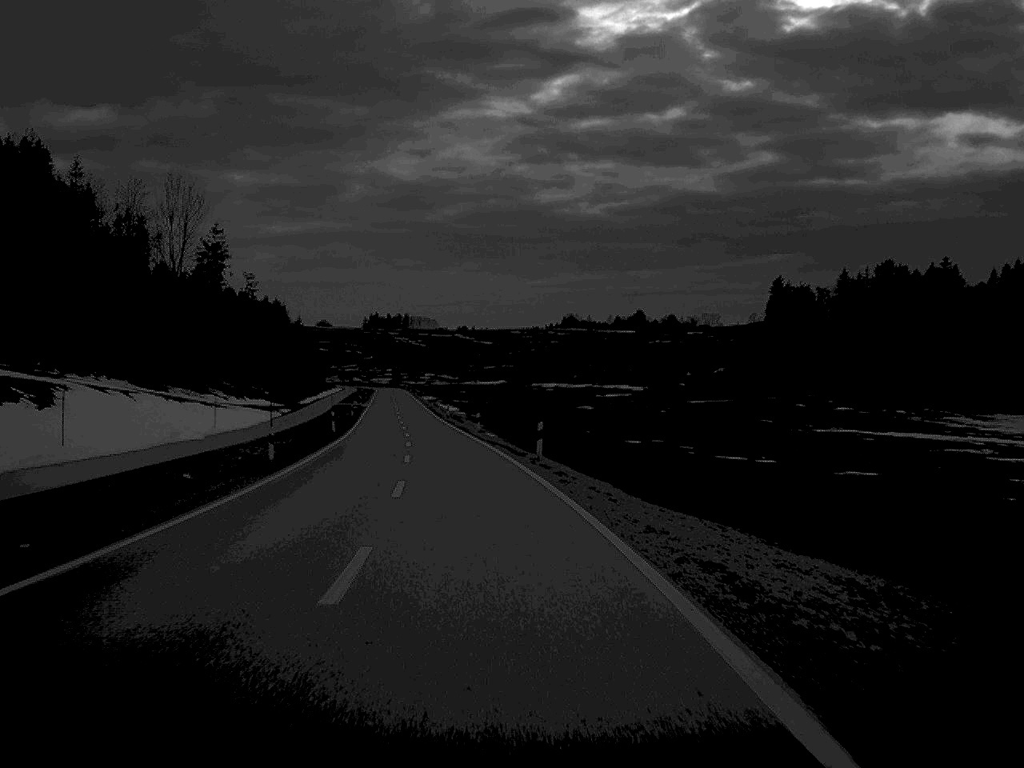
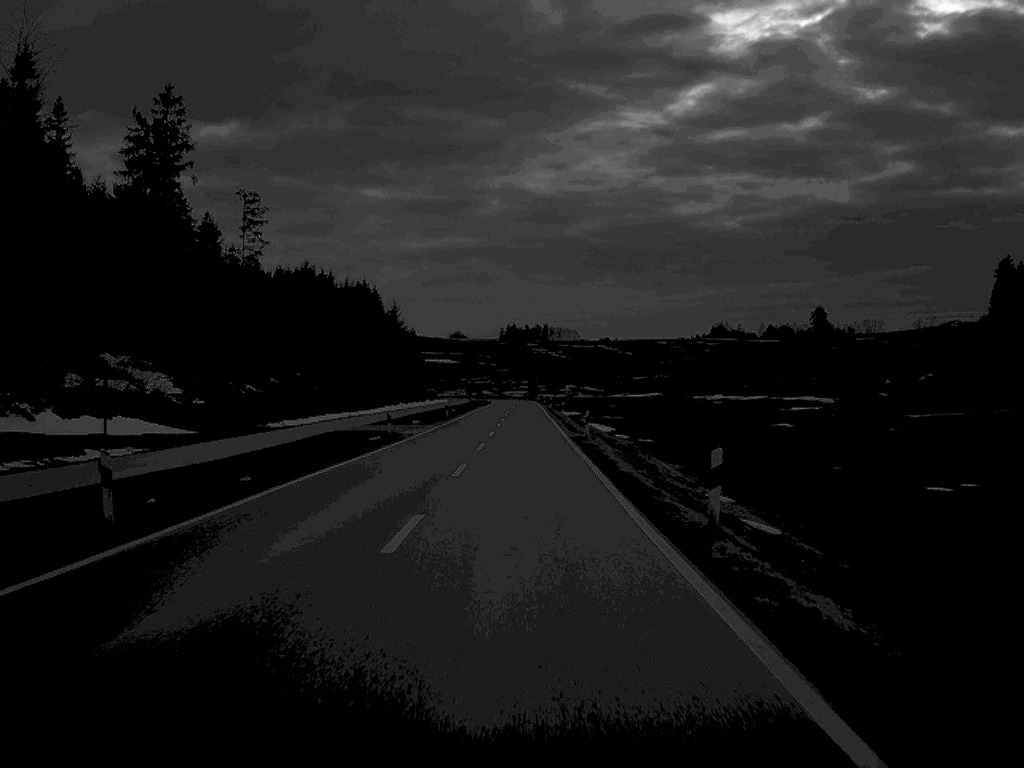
(-6.1, +80.6) m; -6°
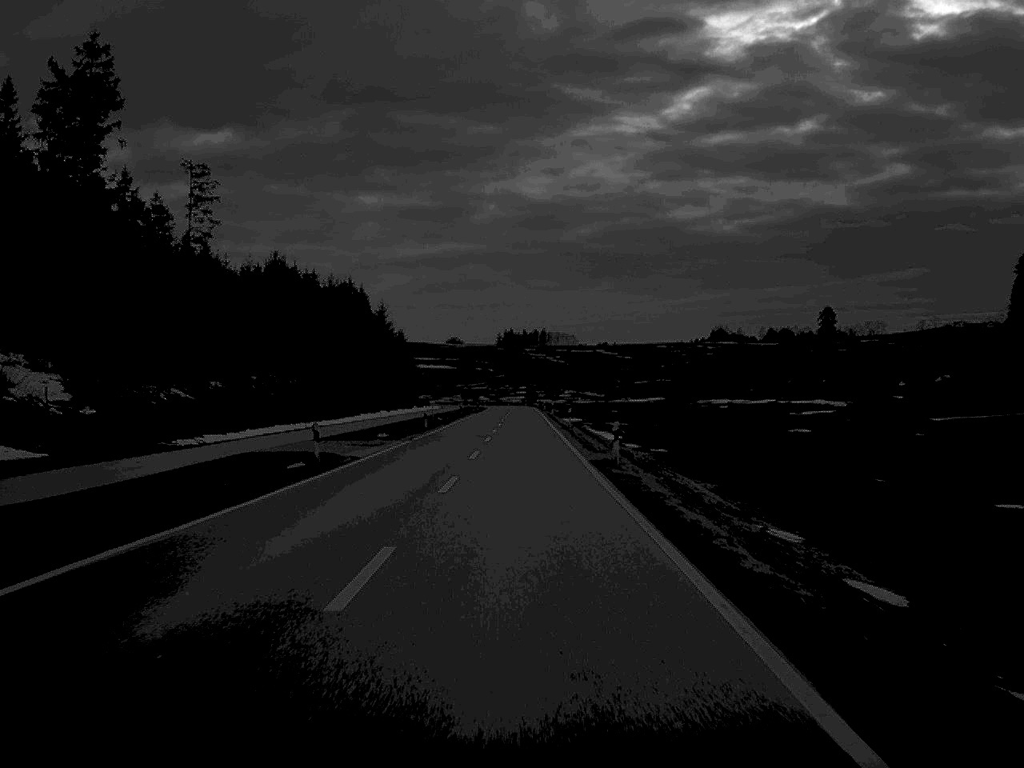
(0.0, +15.6) m; 0°
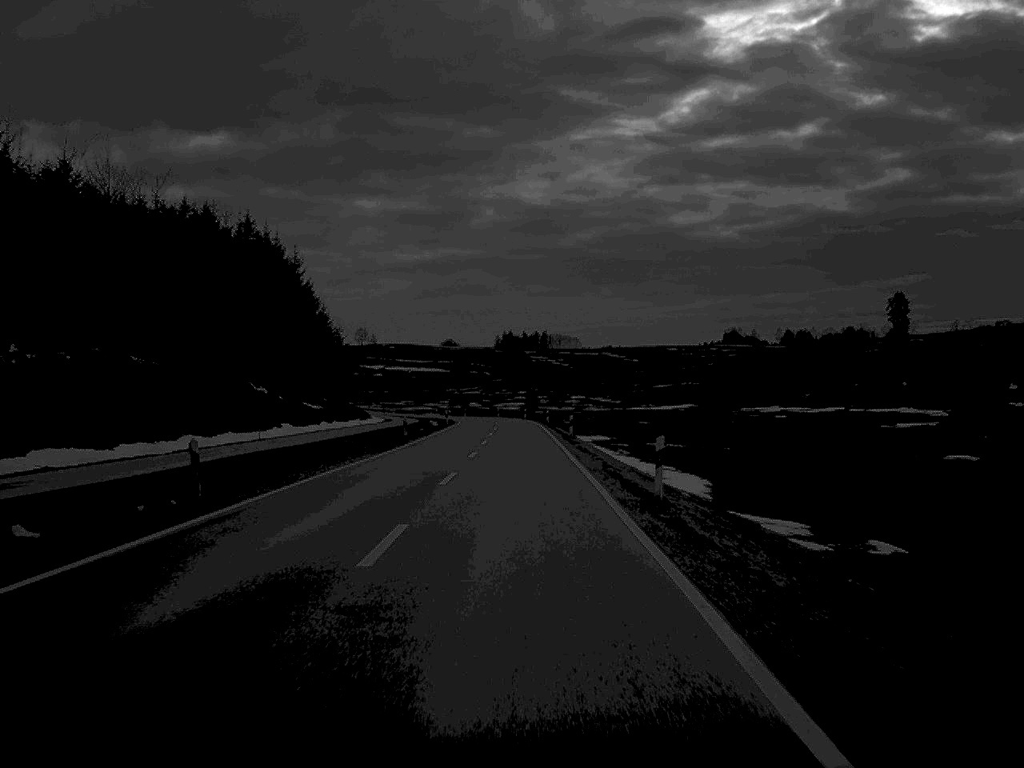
(+0.2, +80.5) m; 0°
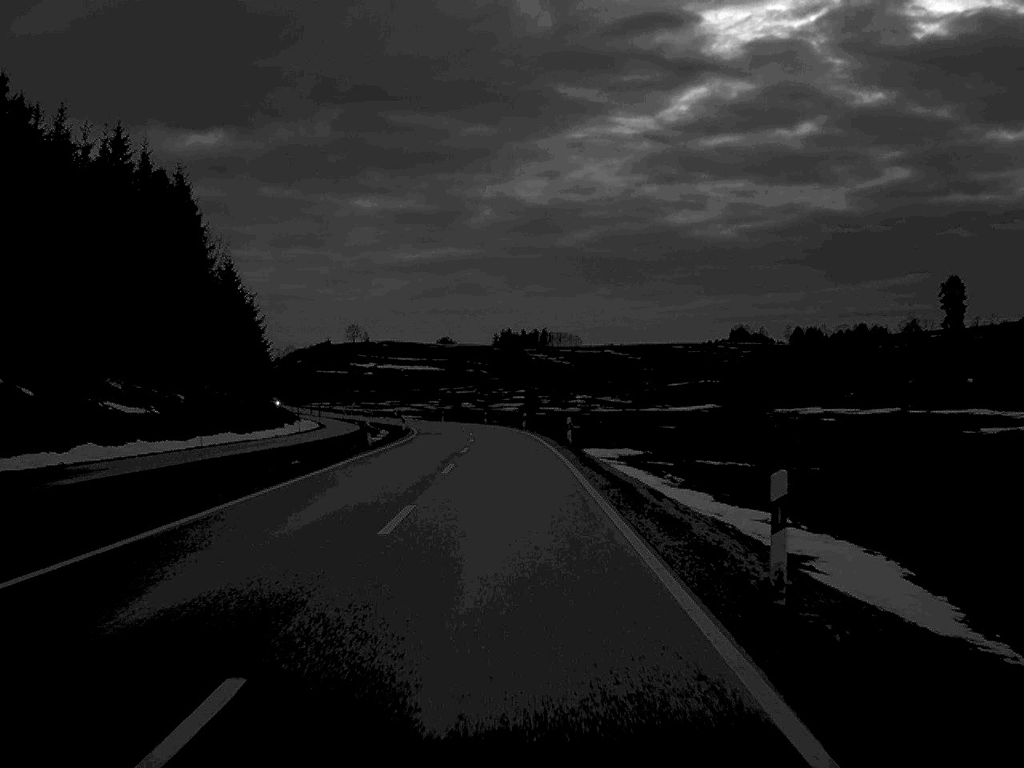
(0.0, +44.8) m; 0°
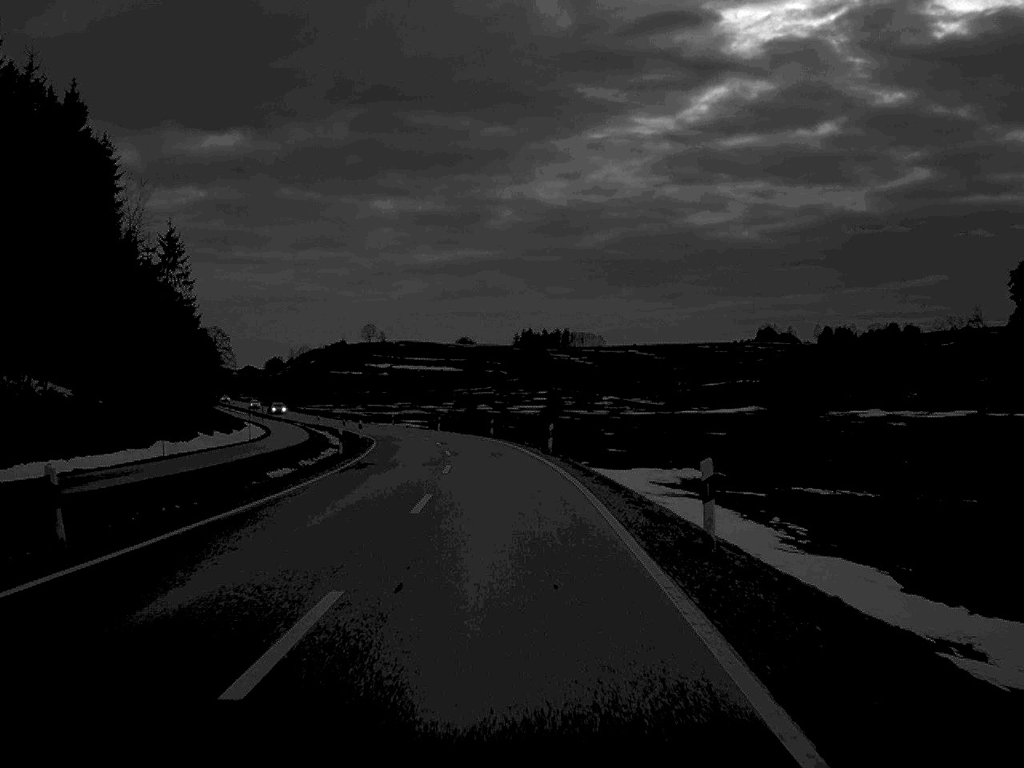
(-0.2, +31.8) m; -1°
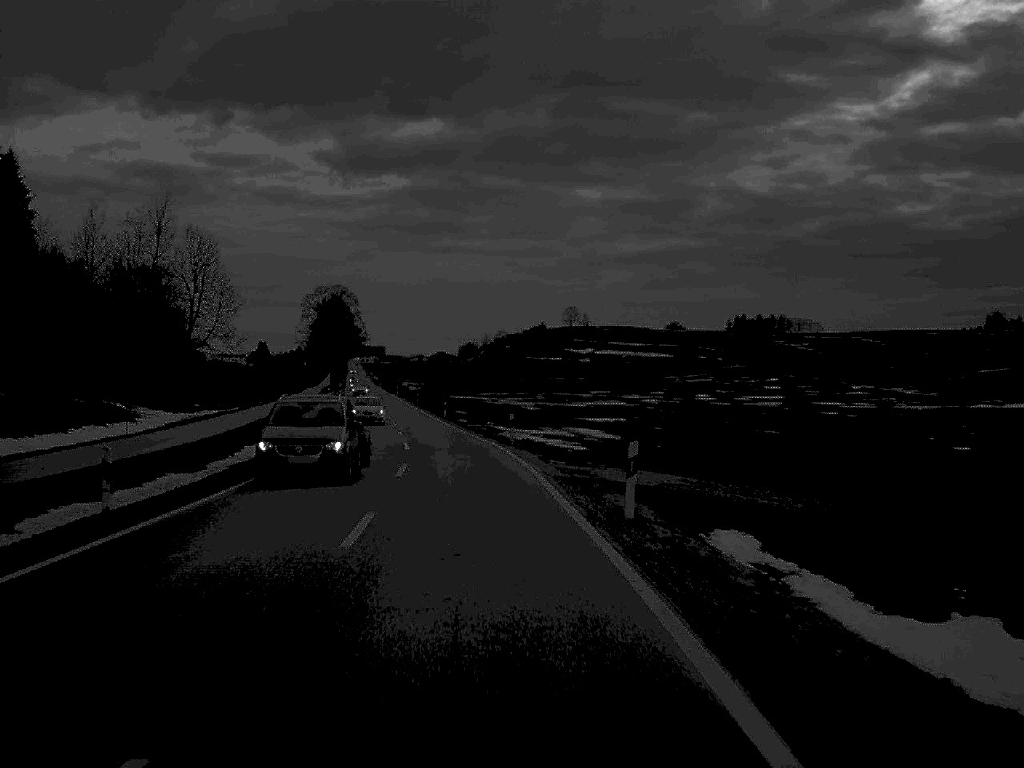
(-4.9, +76.8) m; -9°
